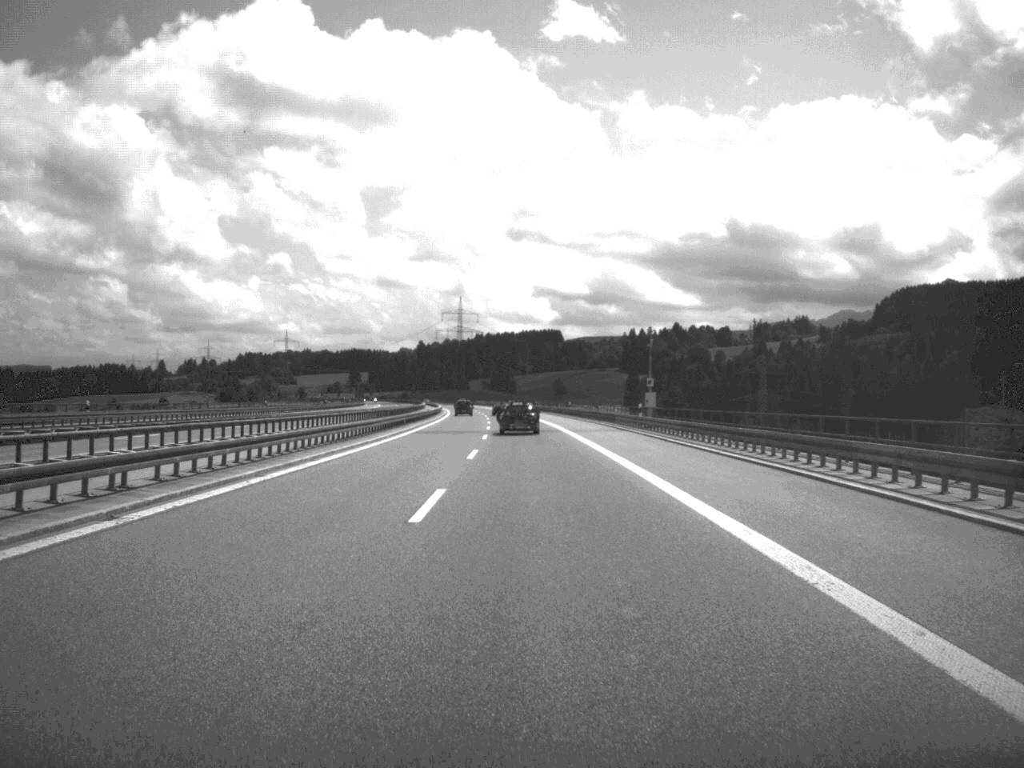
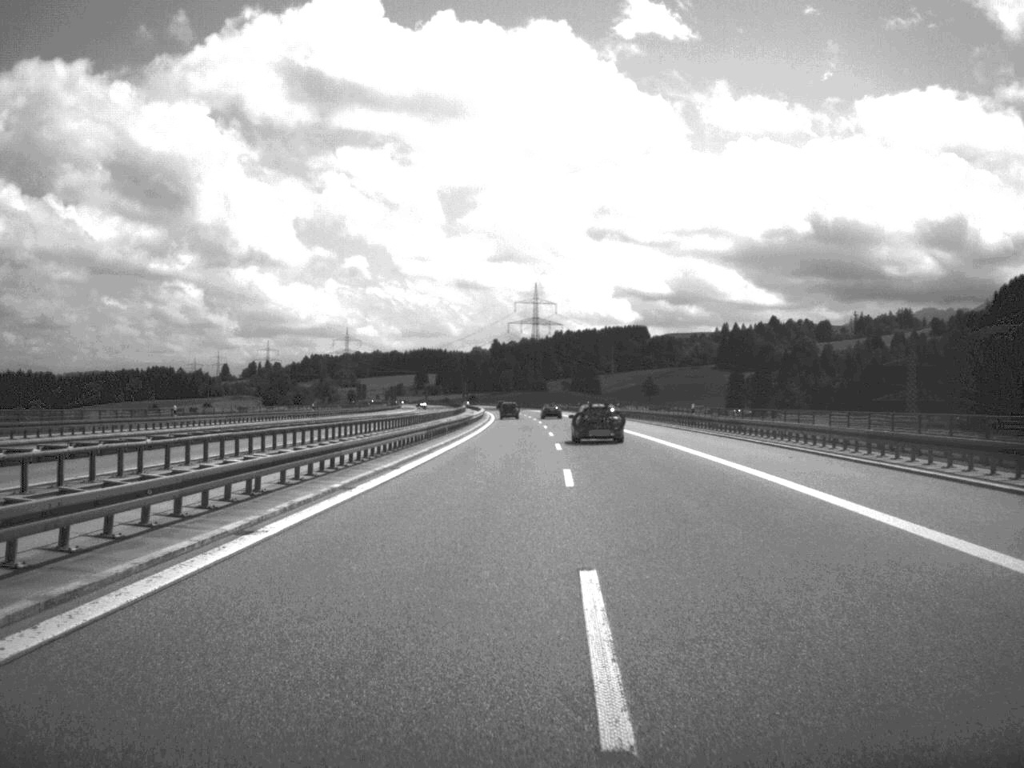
(-3.4, +98.4) m; -4°
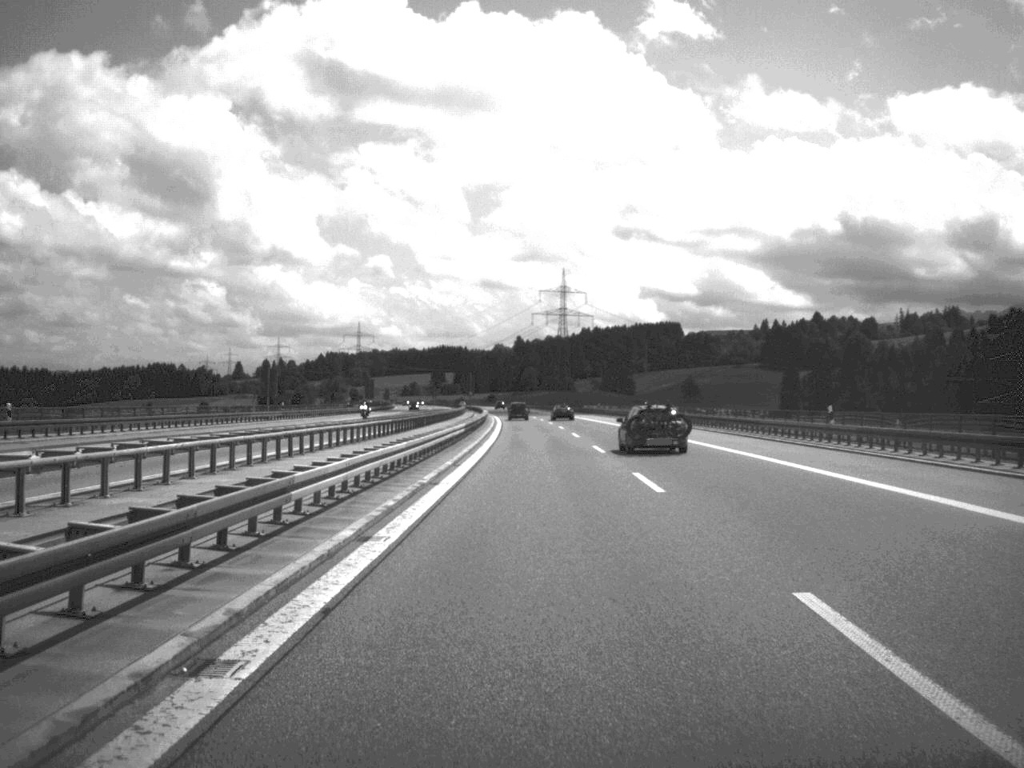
(-0.9, +72.3) m; -1°
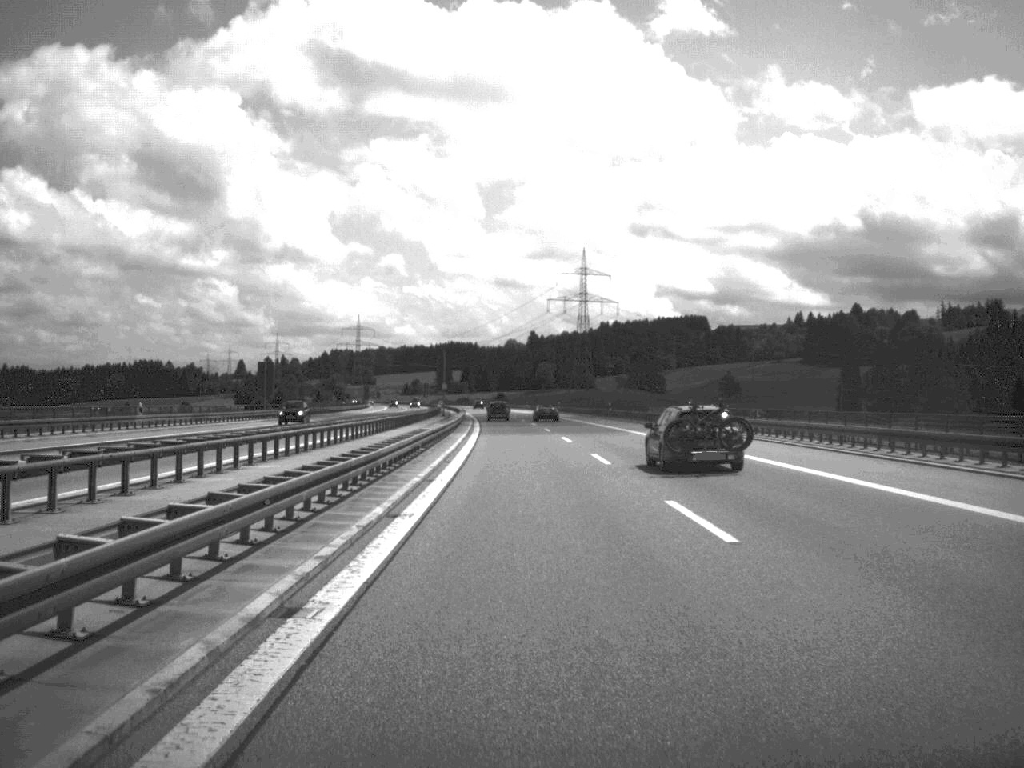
(-0.3, +78.2) m; -1°
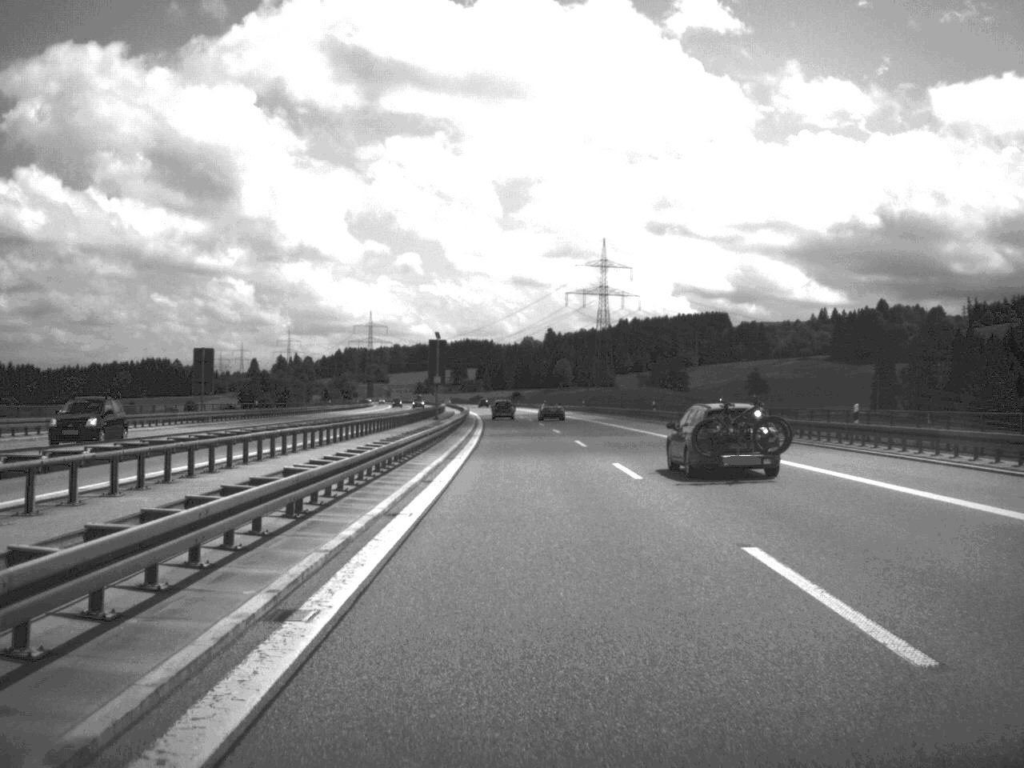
(-0.2, +24.4) m; -1°
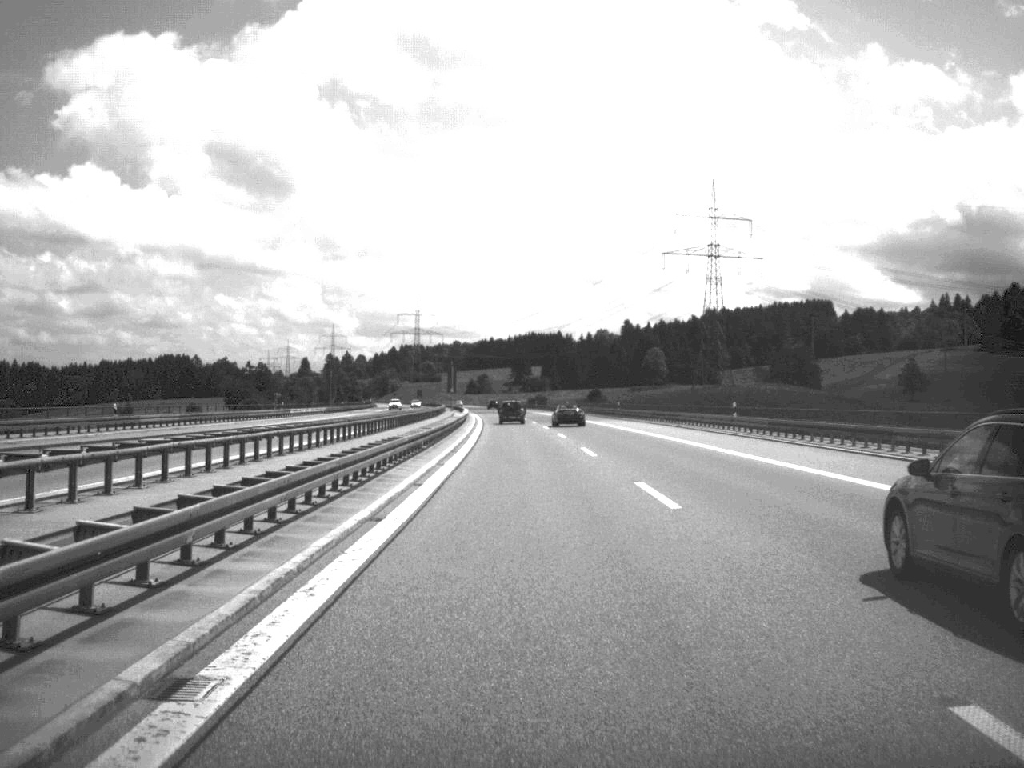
(-3.6, +130.0) m; -3°
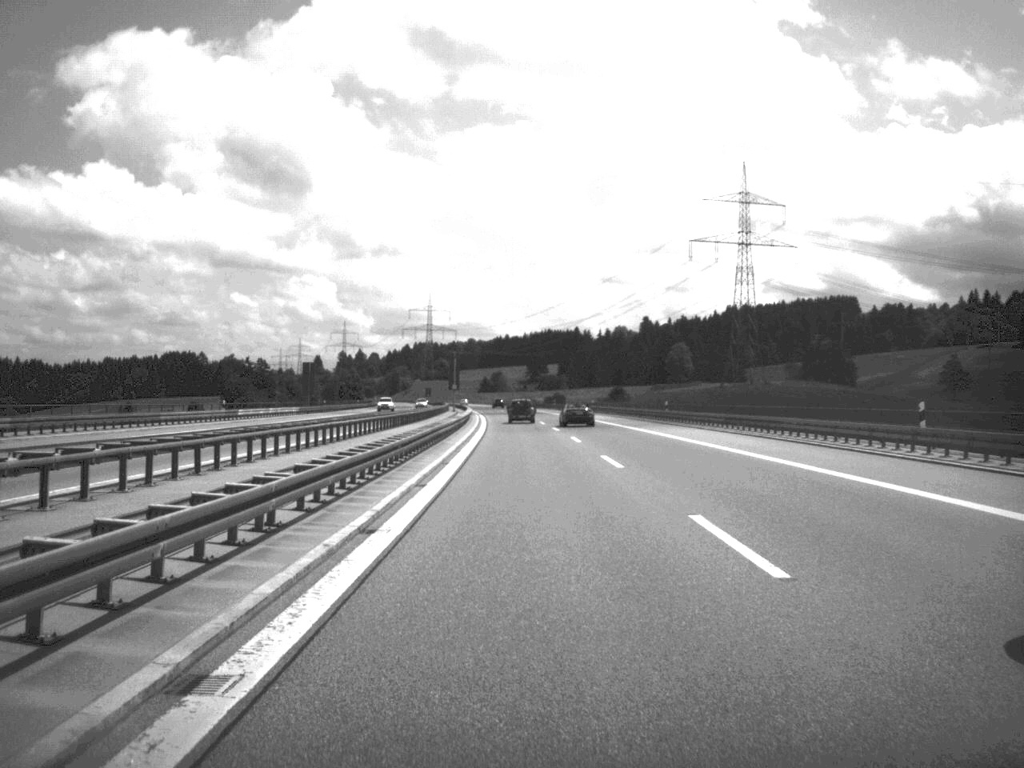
(-0.2, +24.8) m; -1°
